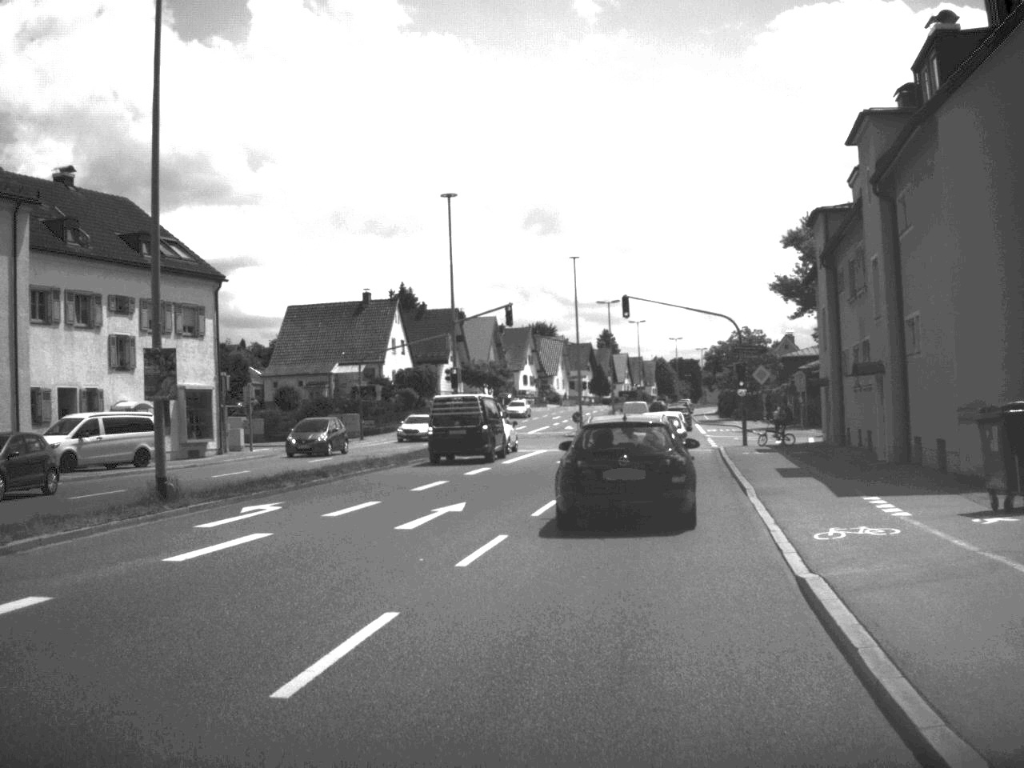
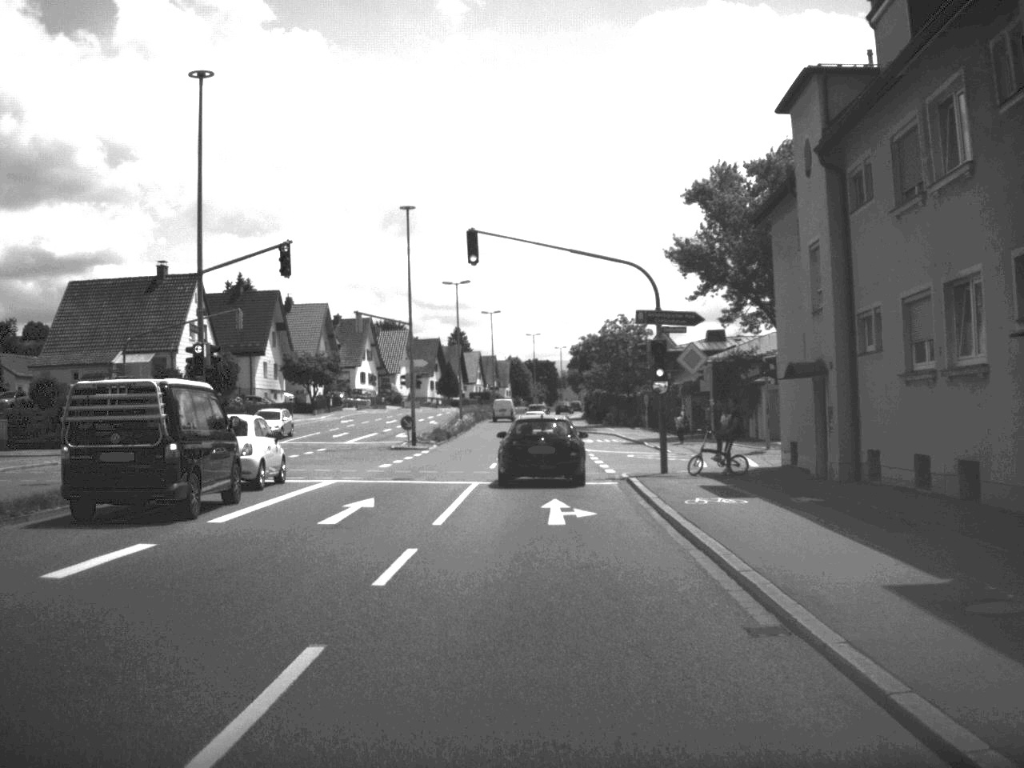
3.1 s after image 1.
(+1.4, +19.0) m; +6°
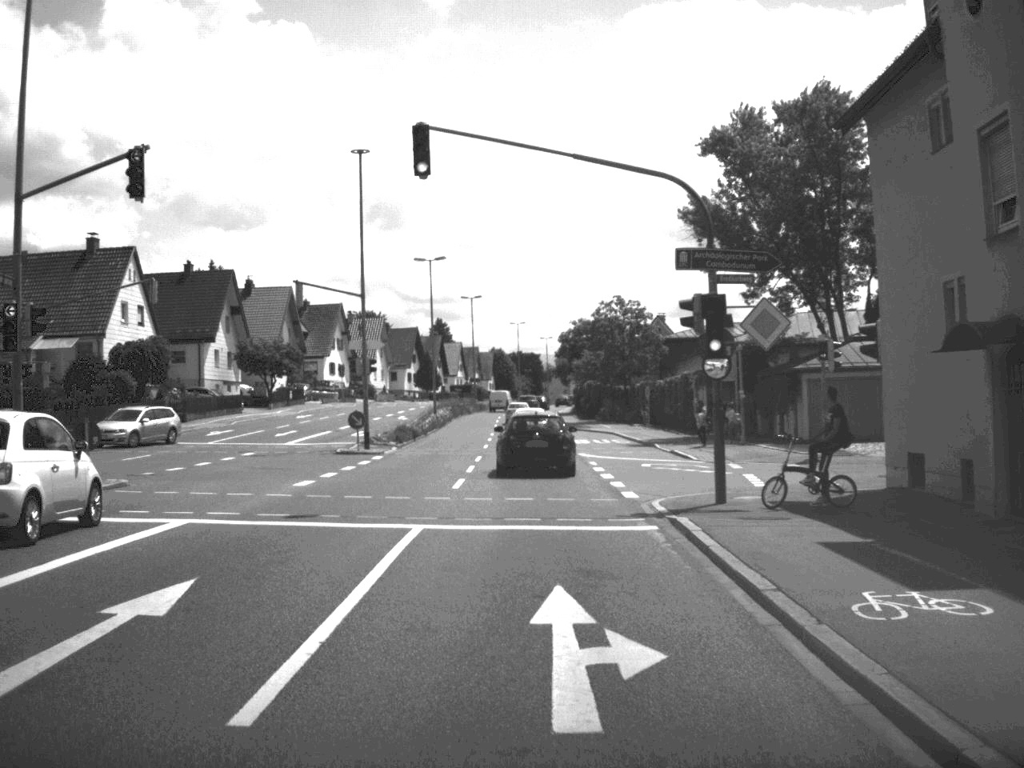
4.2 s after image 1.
(+0.1, +11.1) m; +1°
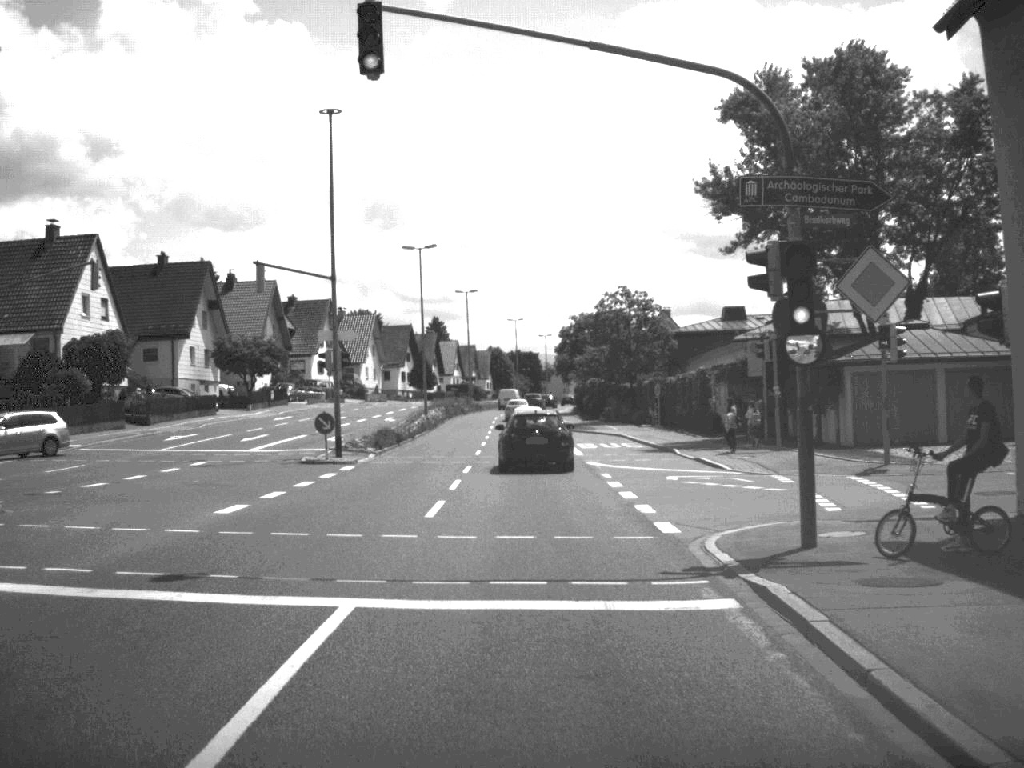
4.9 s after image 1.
(0.0, +6.2) m; 0°
